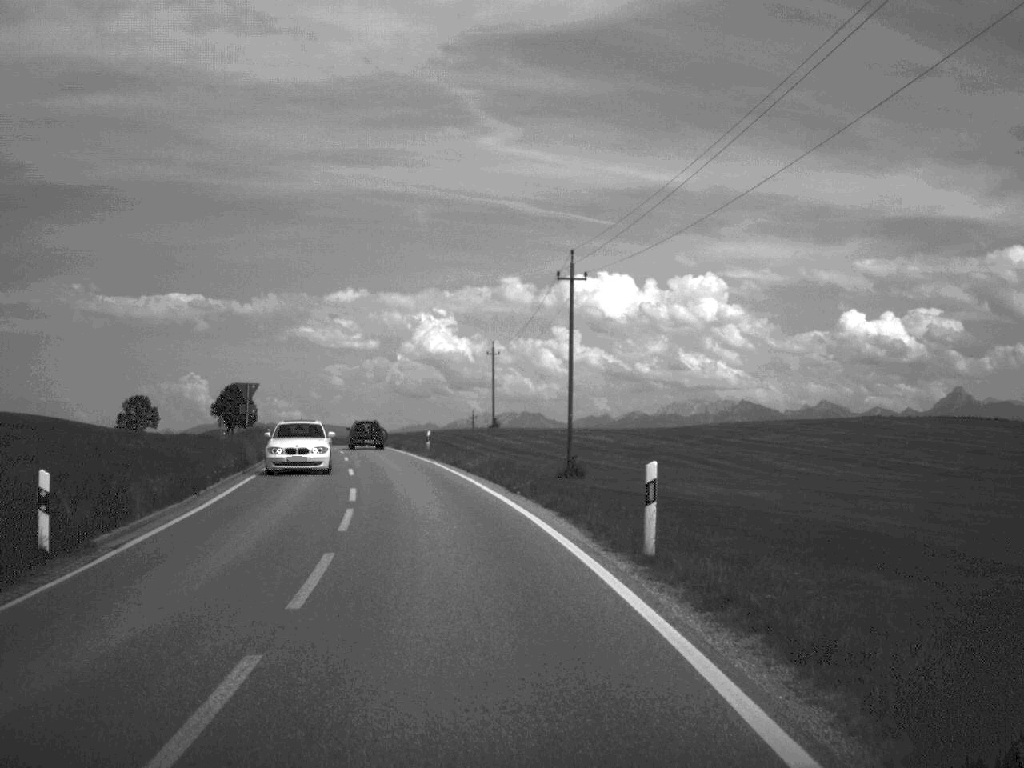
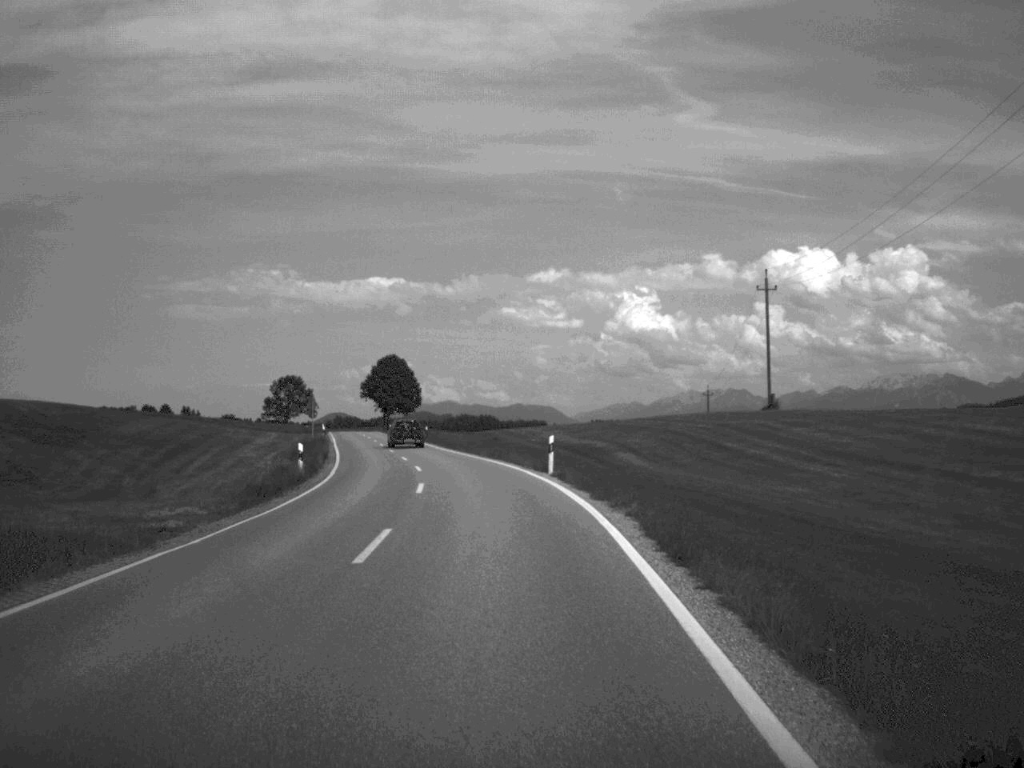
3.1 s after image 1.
(-6.1, +55.5) m; -9°
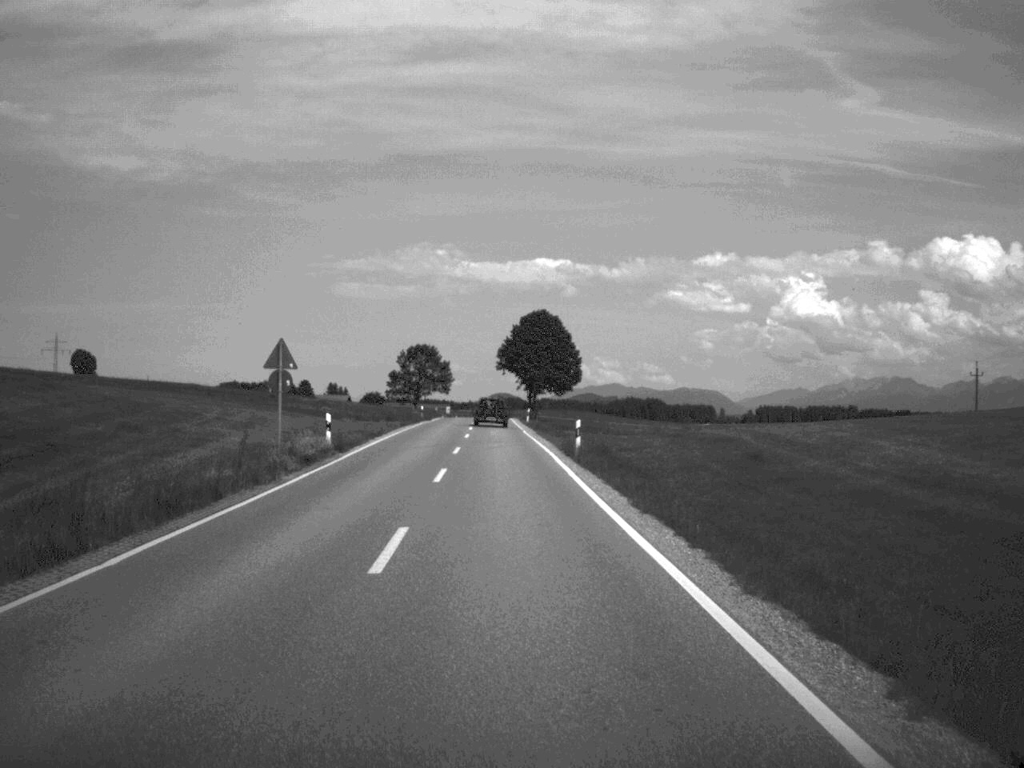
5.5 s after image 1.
(-3.3, +48.8) m; -7°
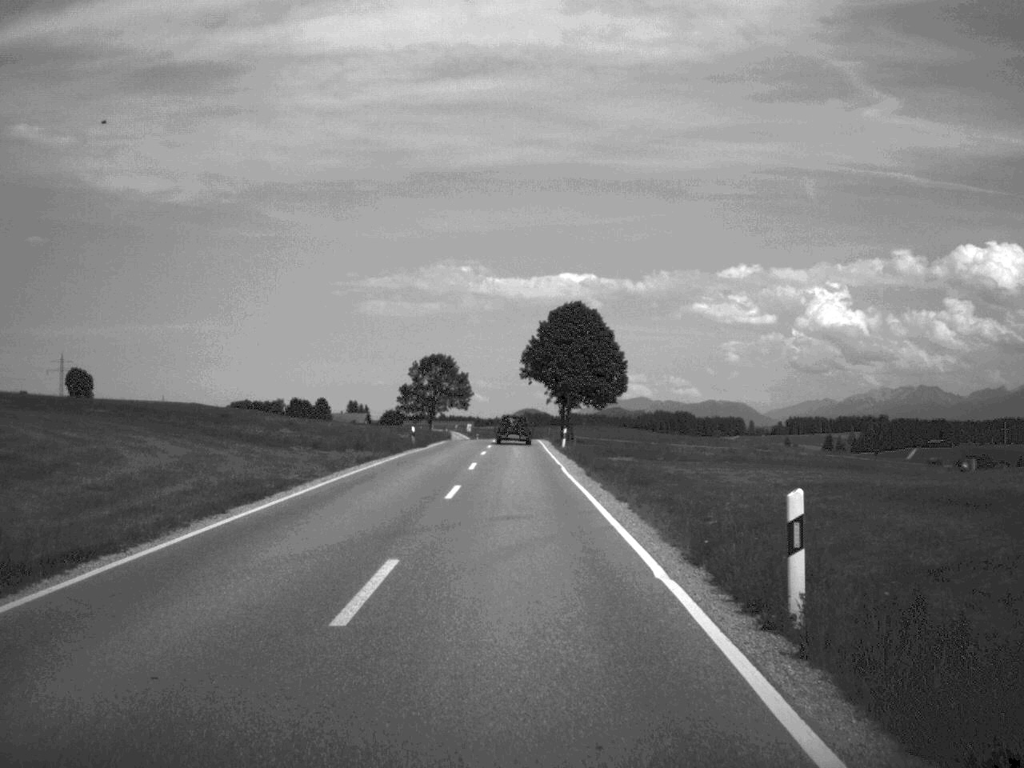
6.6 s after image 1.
(-0.3, +25.0) m; -1°
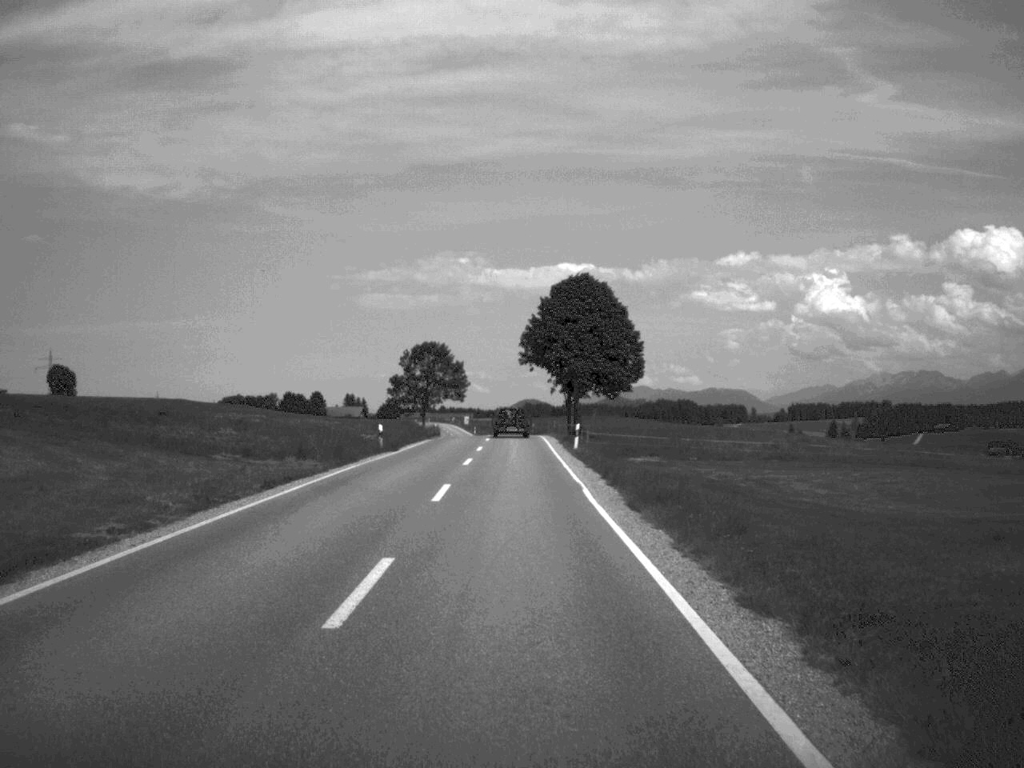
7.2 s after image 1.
(0.0, +13.5) m; 0°
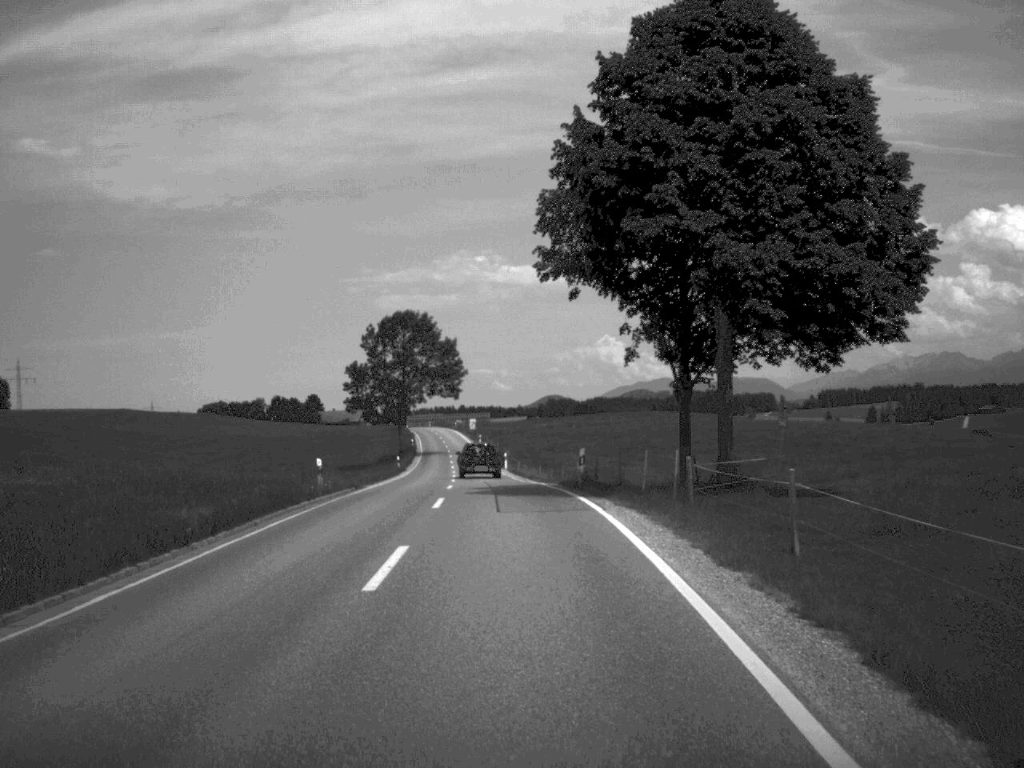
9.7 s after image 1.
(-0.4, +56.6) m; -1°
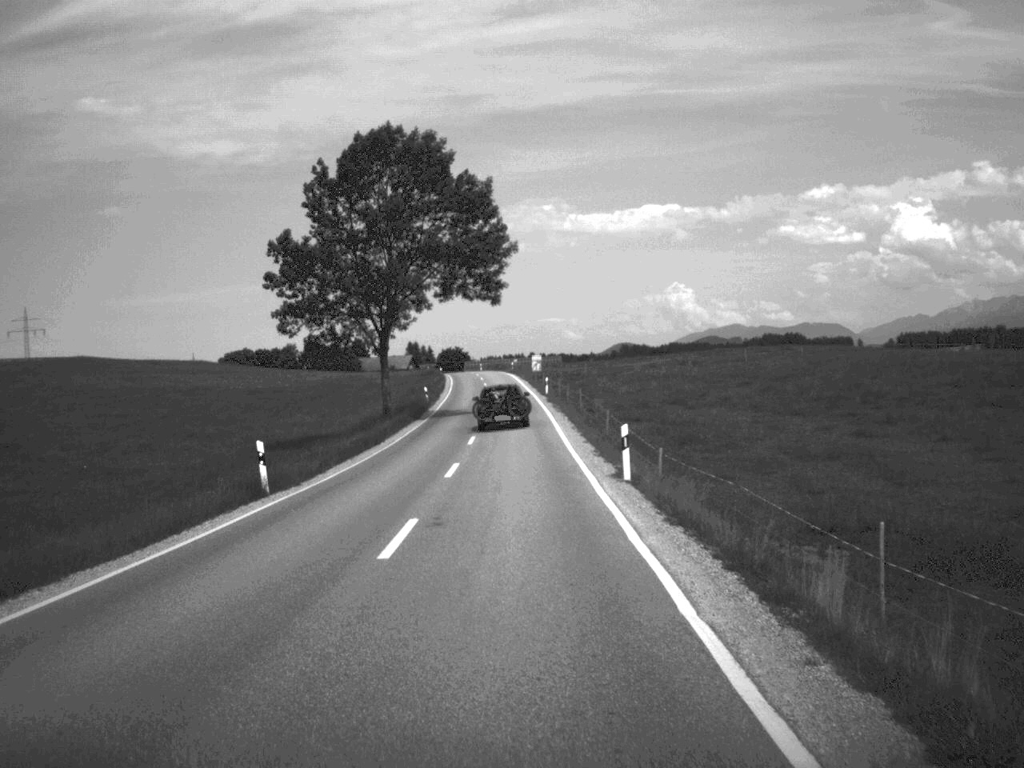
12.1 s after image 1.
(-2.0, +57.7) m; -3°
